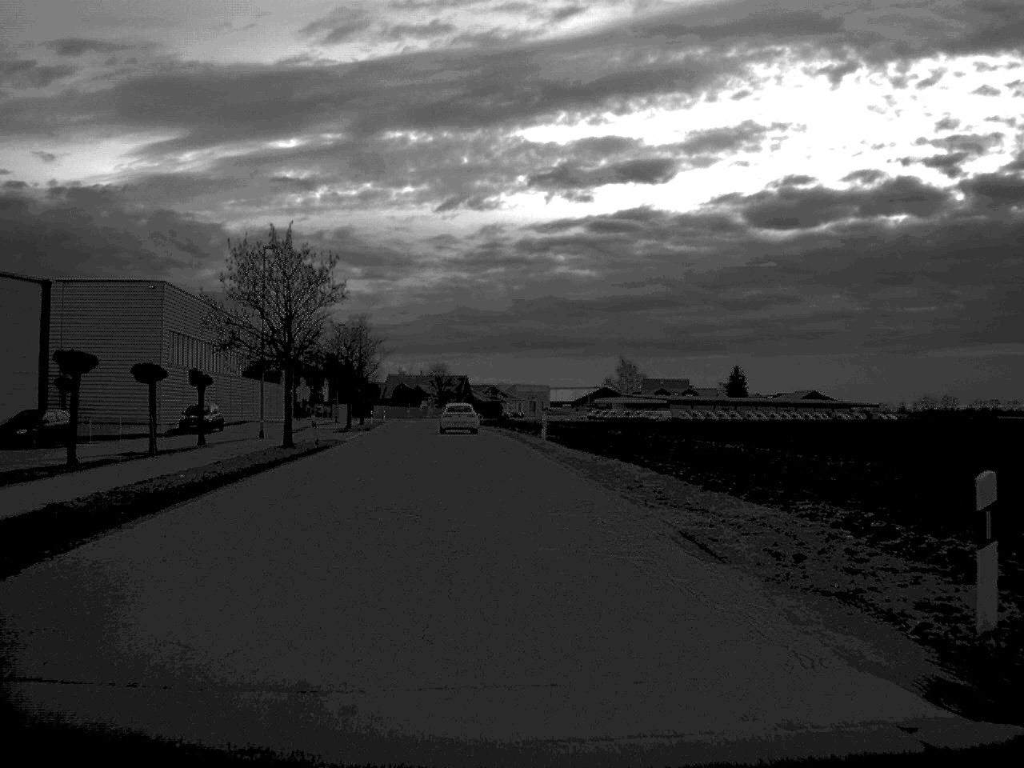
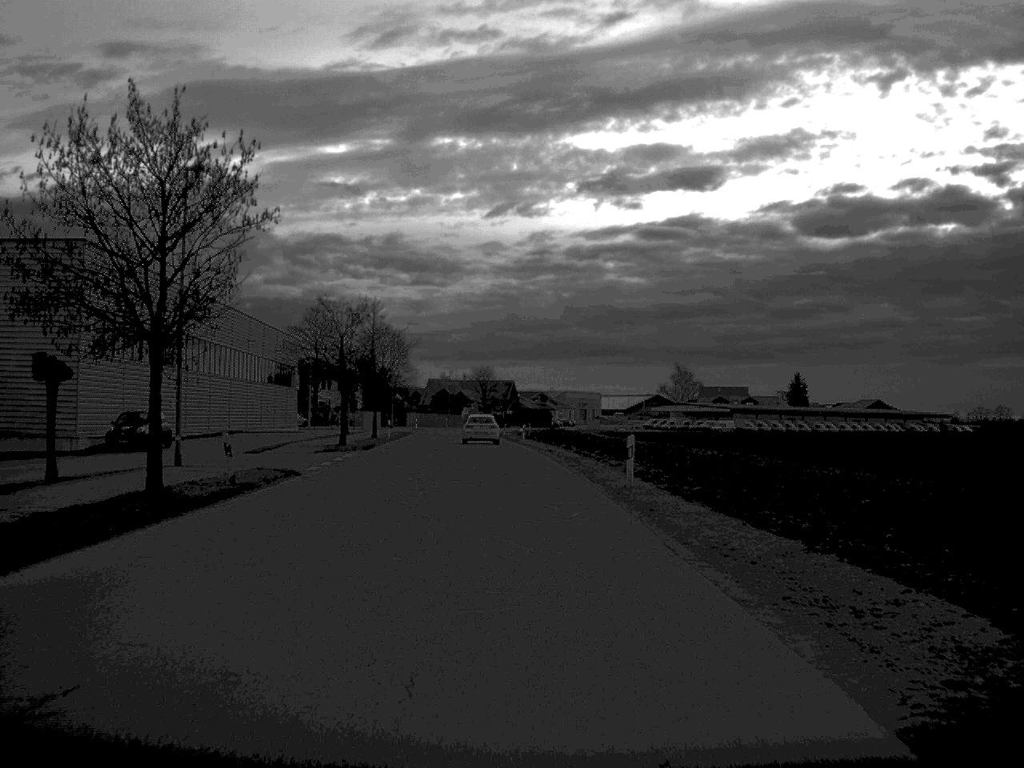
(-0.4, +18.8) m; -2°
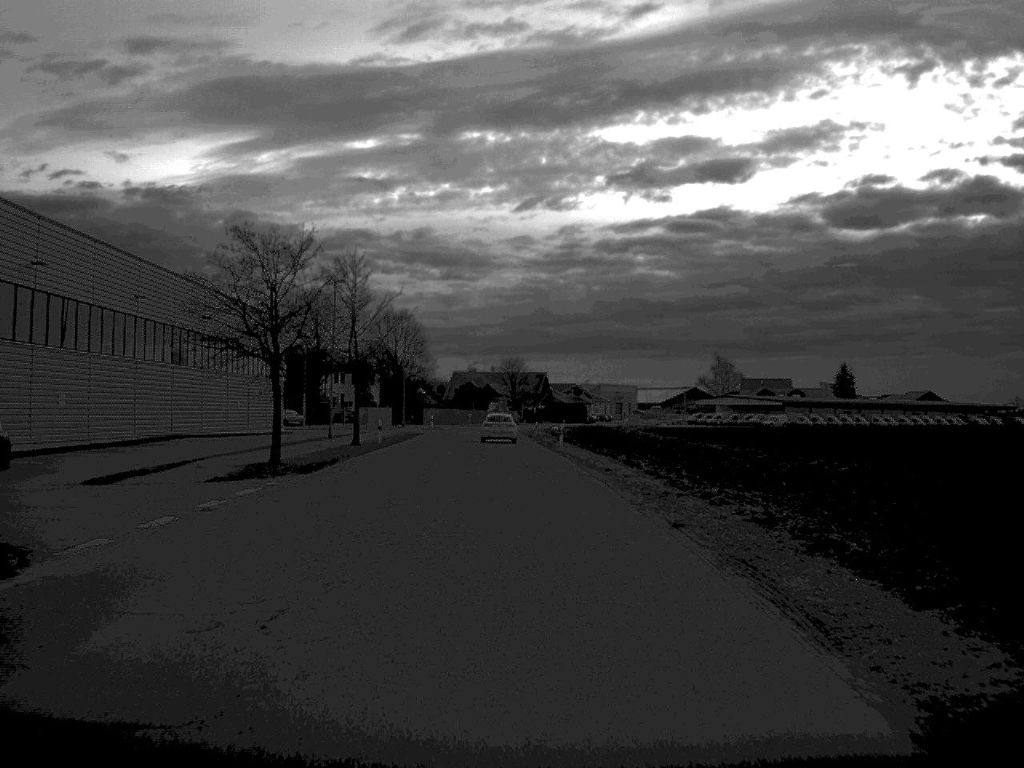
(-0.2, +18.9) m; -1°
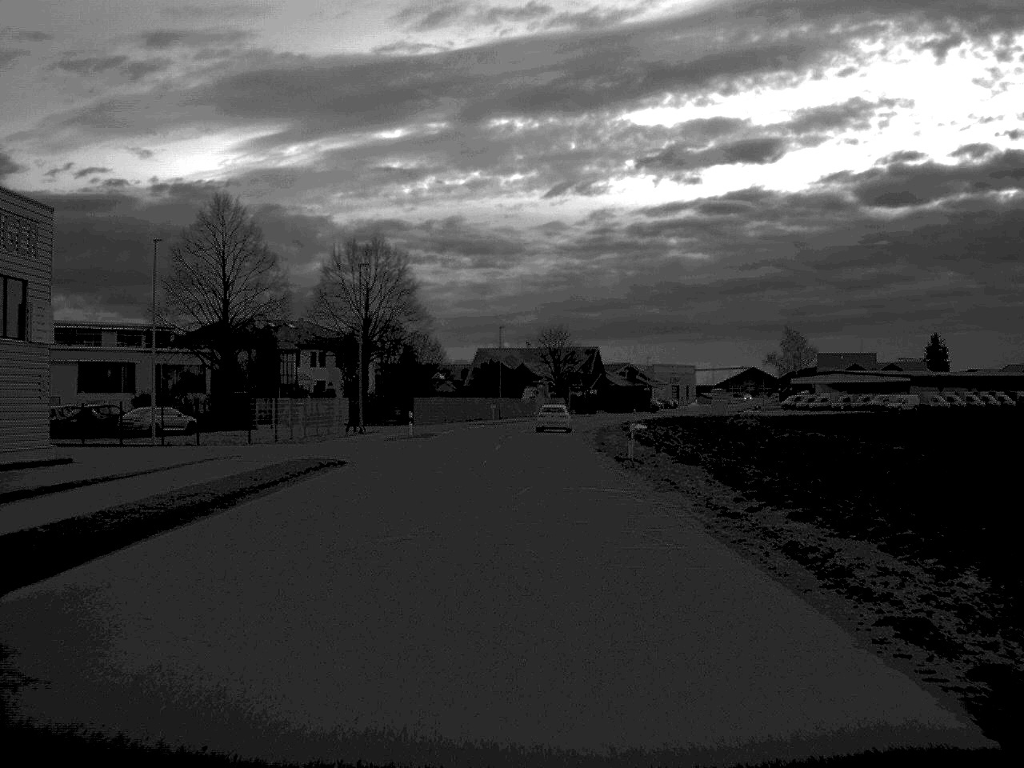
(-1.1, +50.1) m; -2°
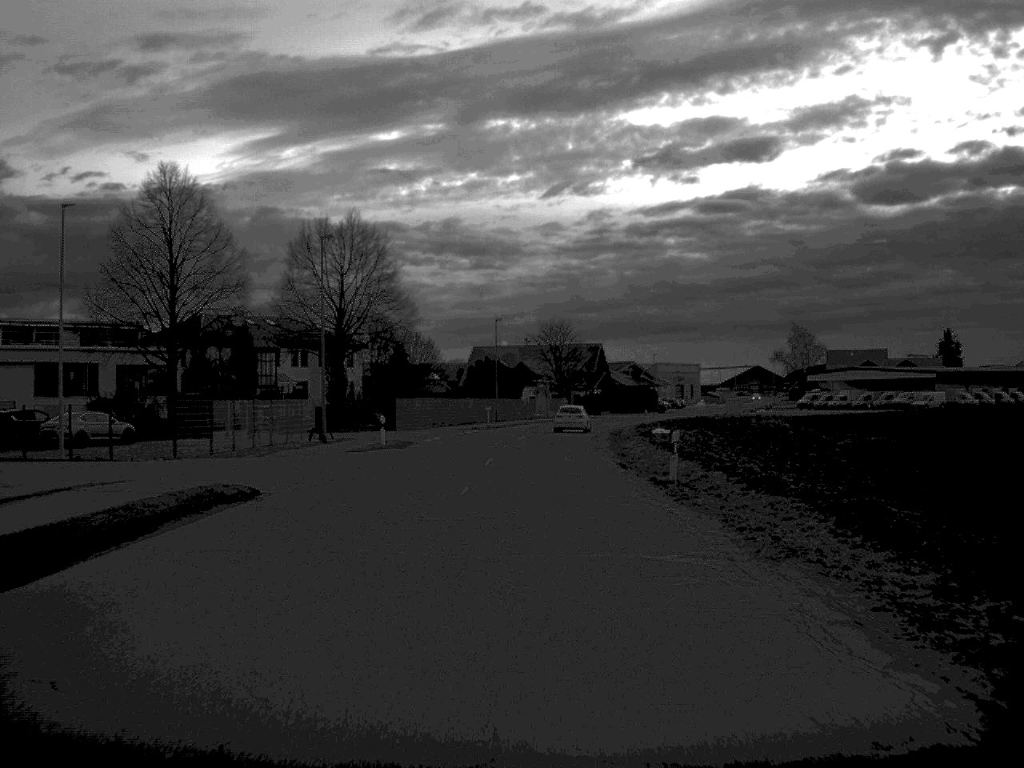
(0.0, +10.4) m; 0°
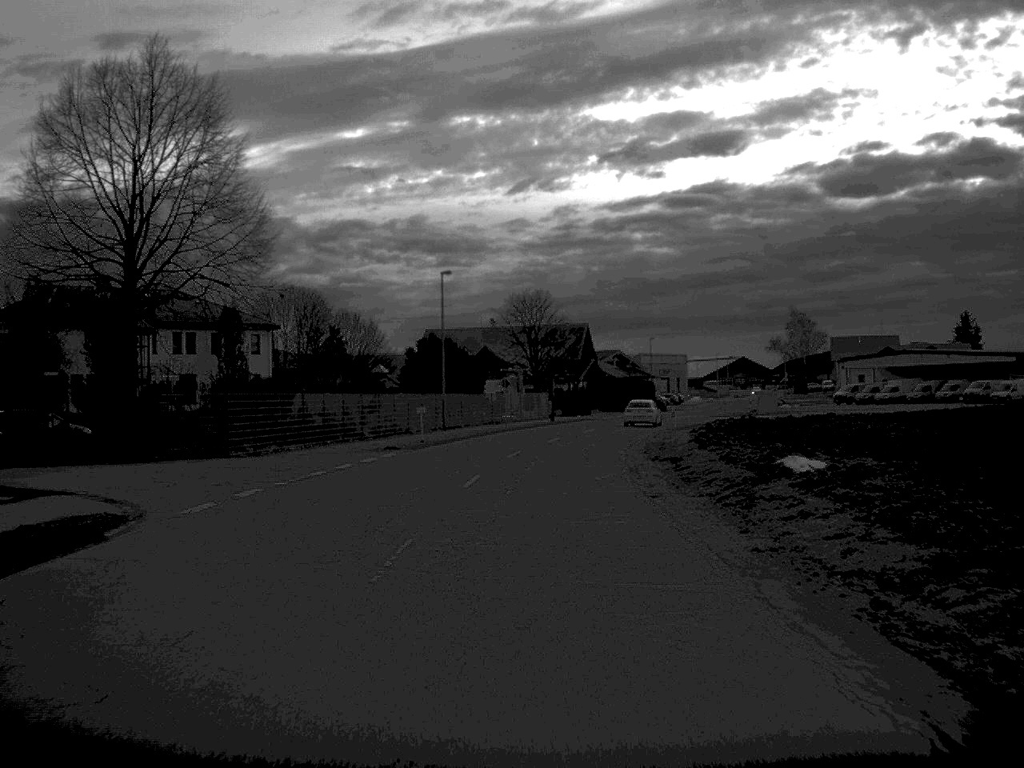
(+0.3, +32.8) m; +2°
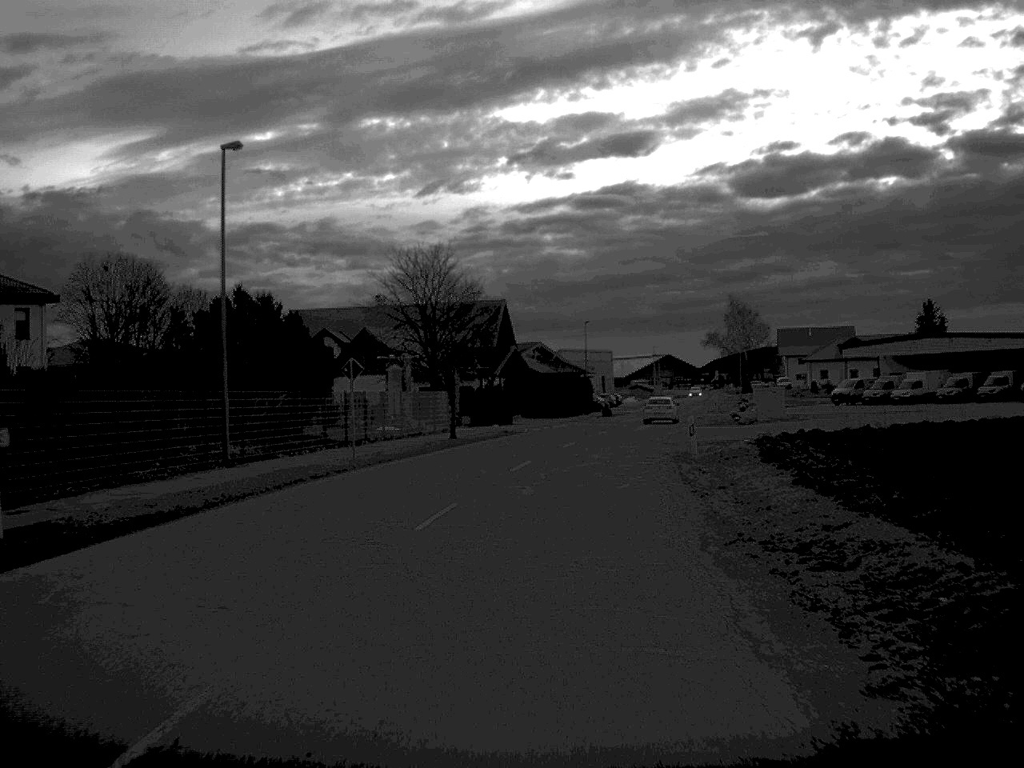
(+1.0, +31.2) m; +4°
